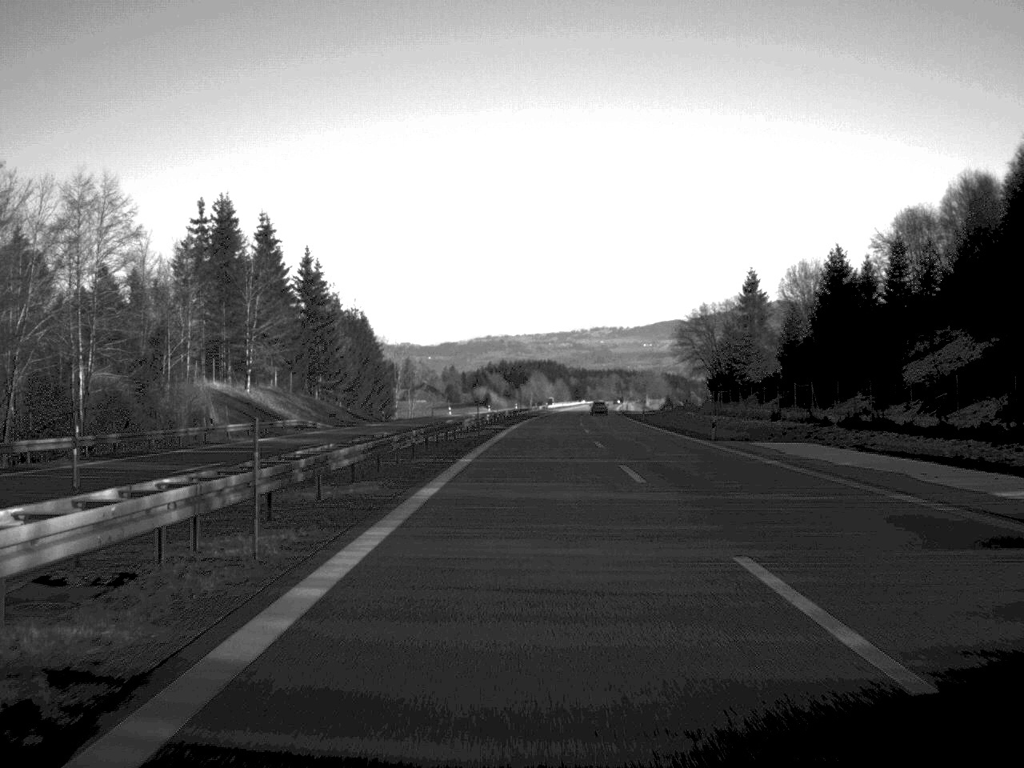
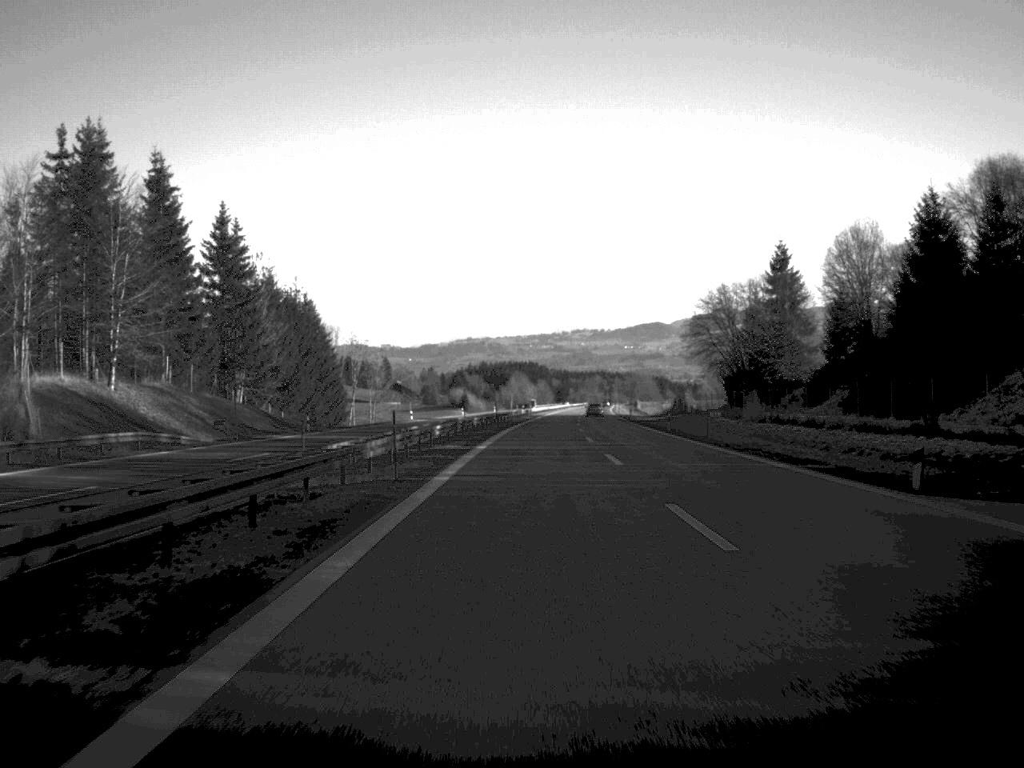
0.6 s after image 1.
(+0.2, +28.9) m; +1°
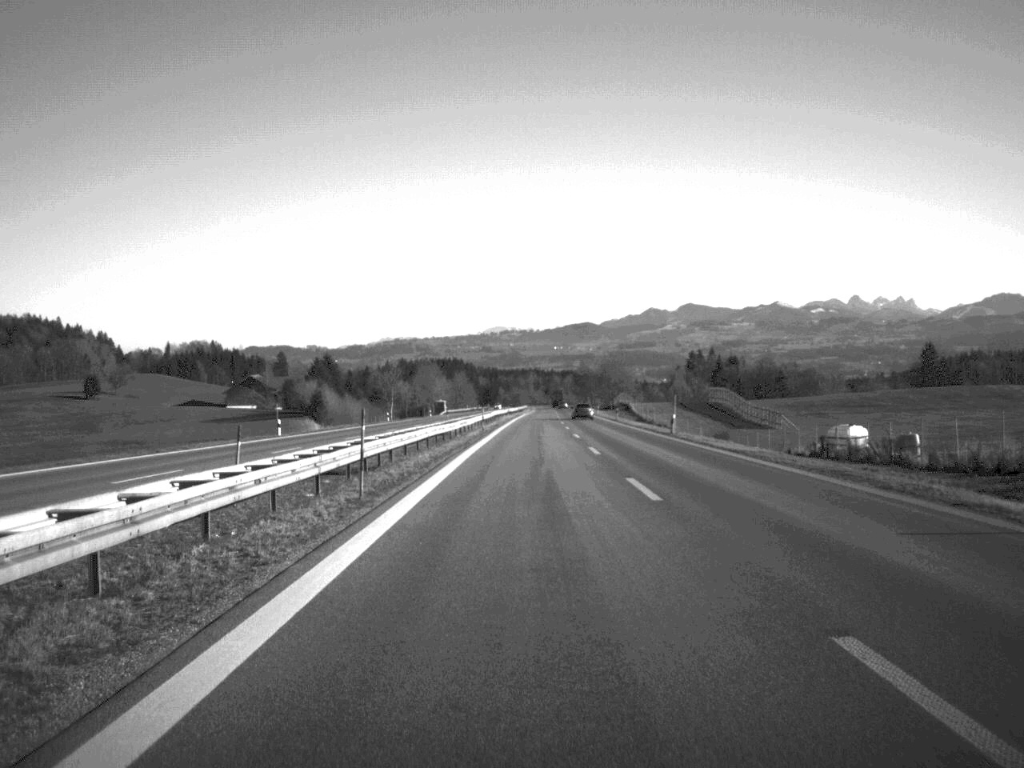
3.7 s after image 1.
(+4.6, +152.4) m; +3°
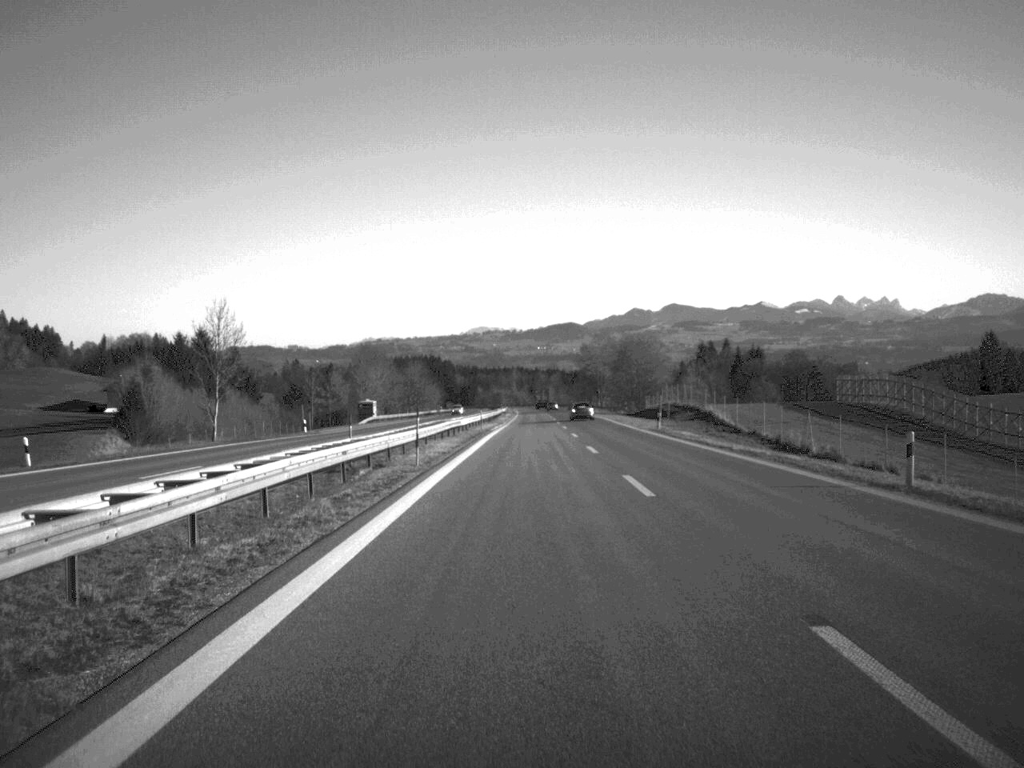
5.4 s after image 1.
(+0.6, +87.8) m; +1°
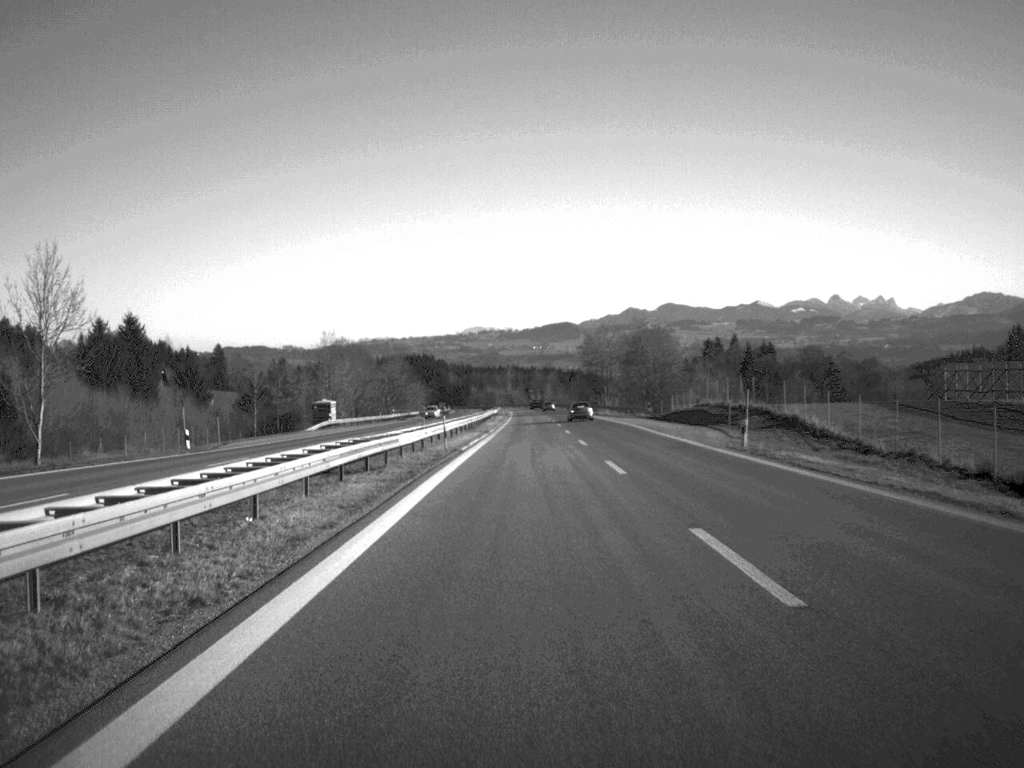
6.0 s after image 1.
(0.0, +28.8) m; 0°
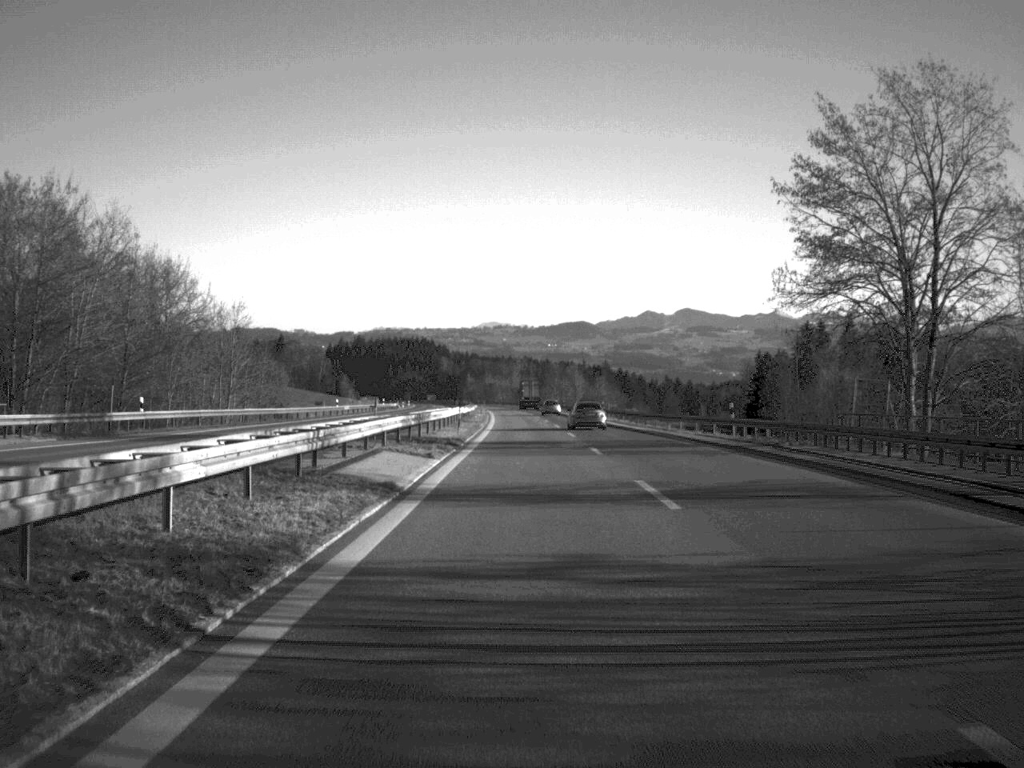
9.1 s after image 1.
(-0.1, +151.0) m; -1°
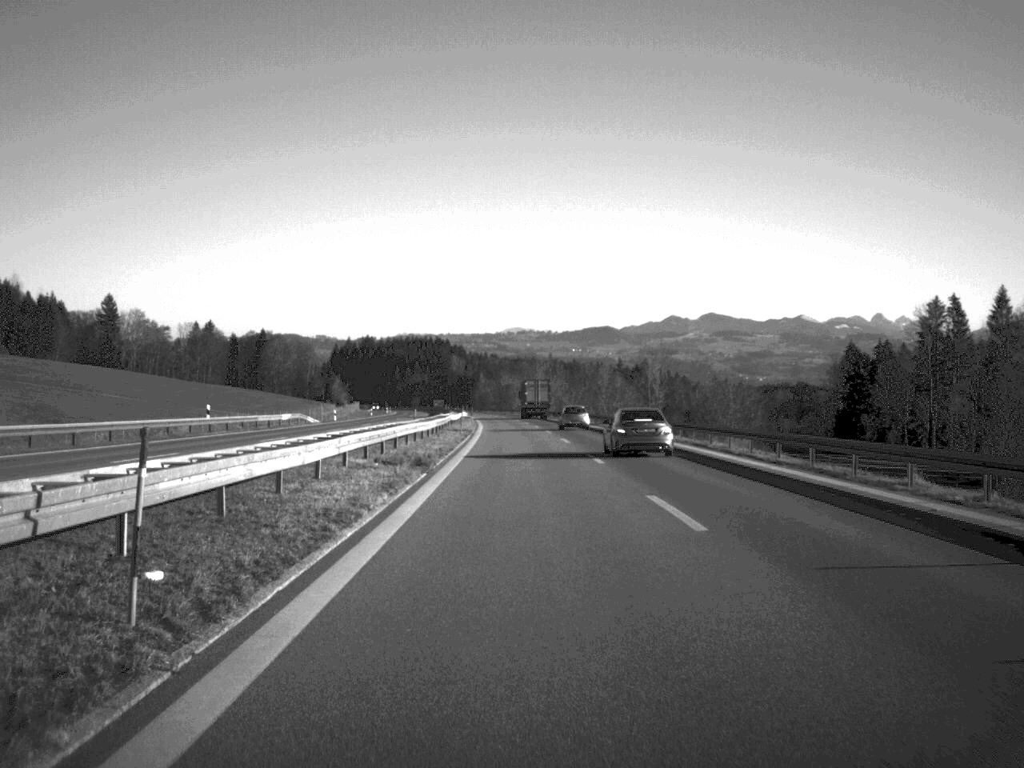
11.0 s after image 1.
(-0.7, +90.8) m; -1°
